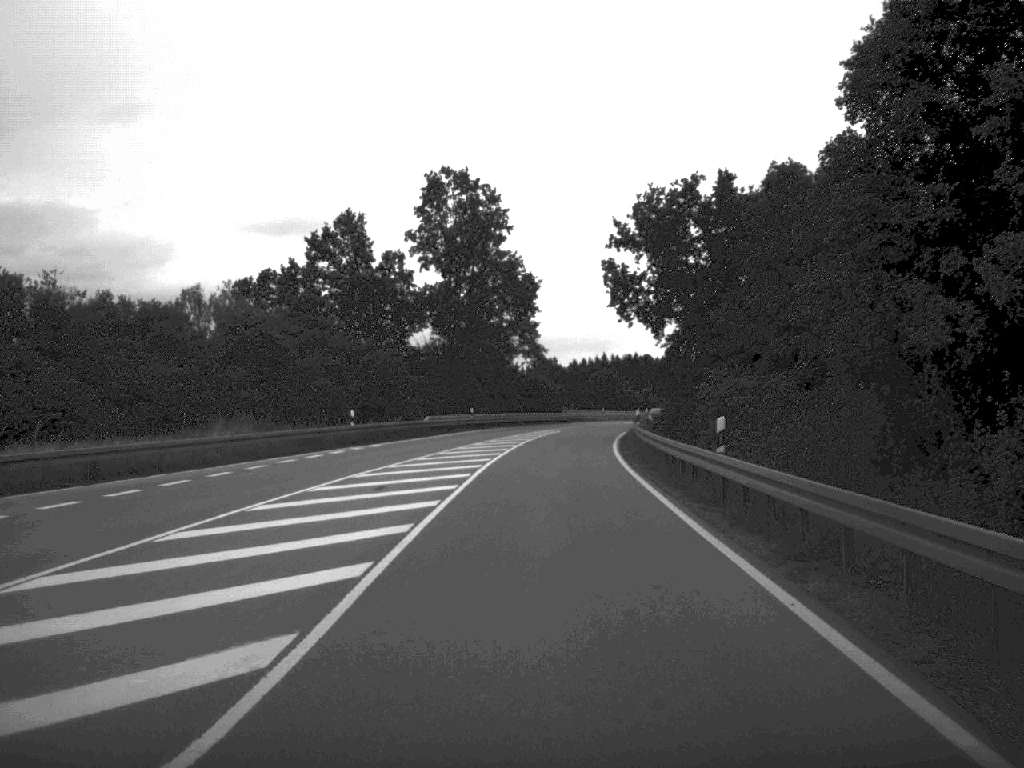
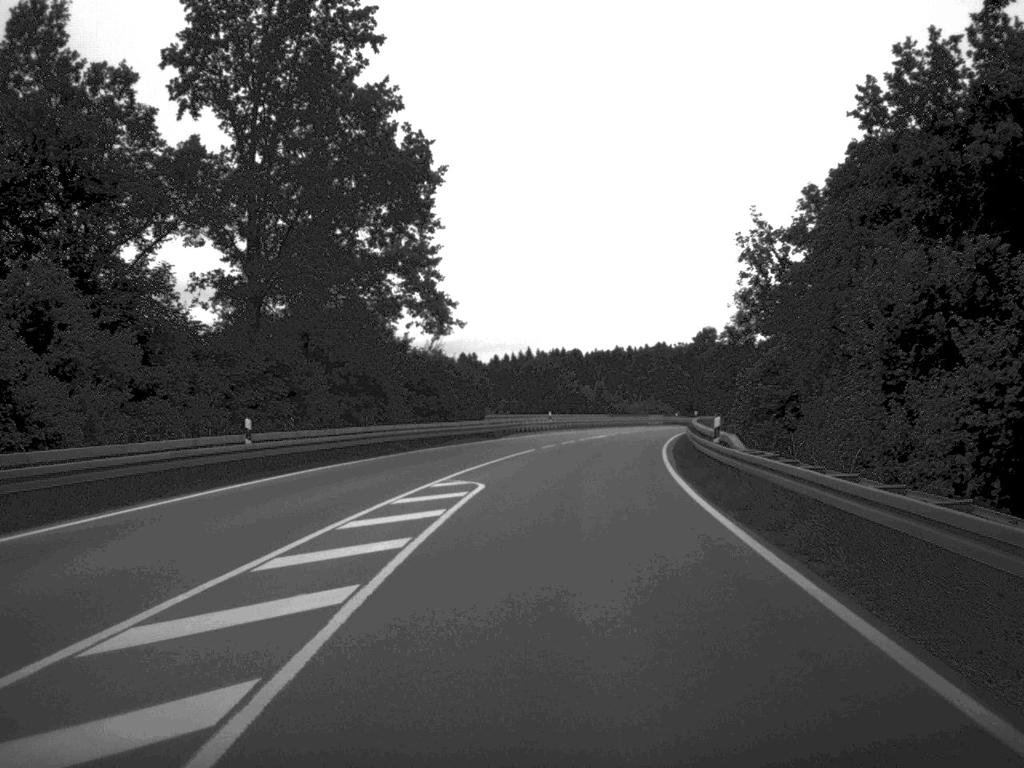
(+1.1, +47.4) m; +3°
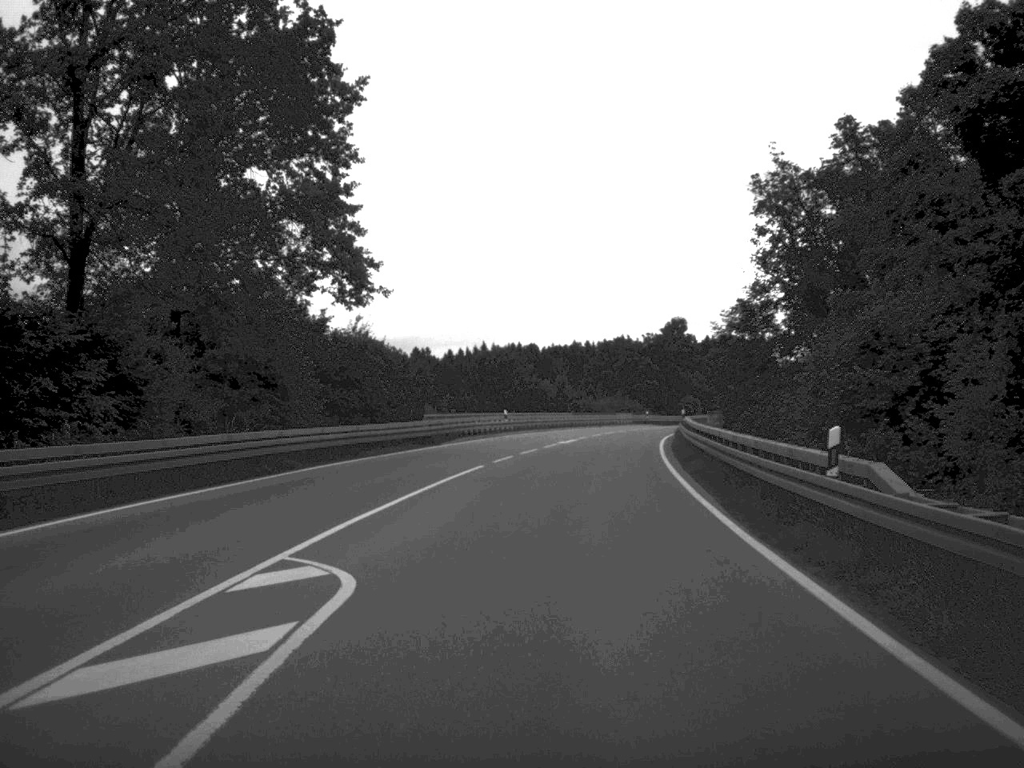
(+0.2, +13.8) m; +2°
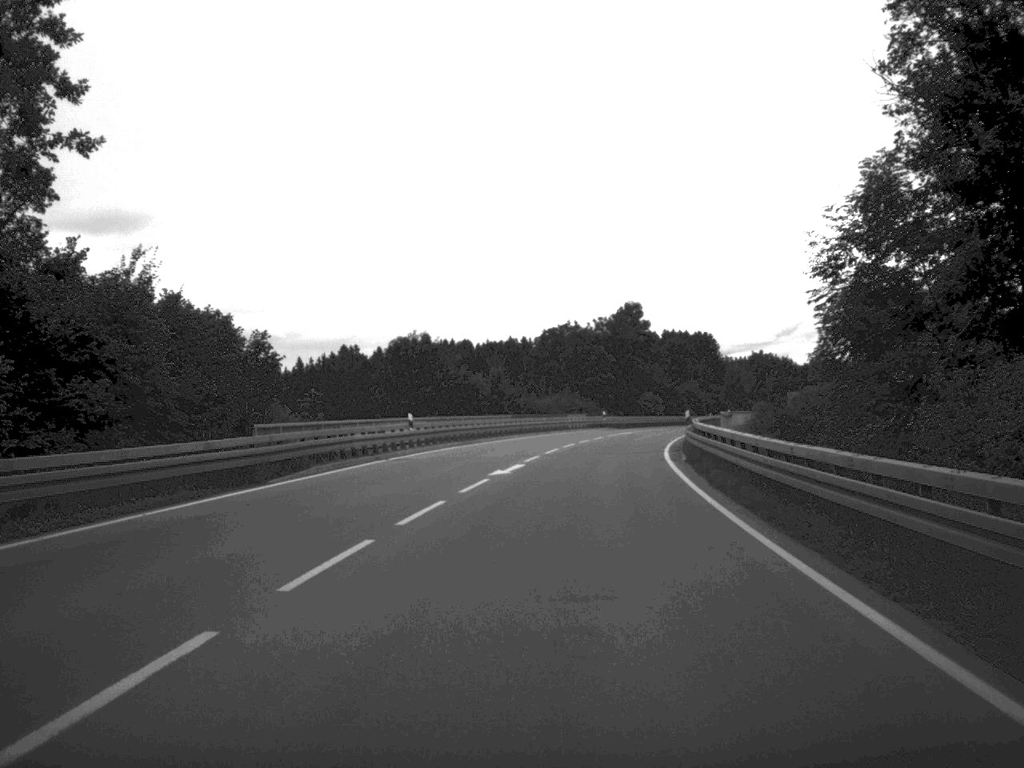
(+0.6, +22.9) m; +3°
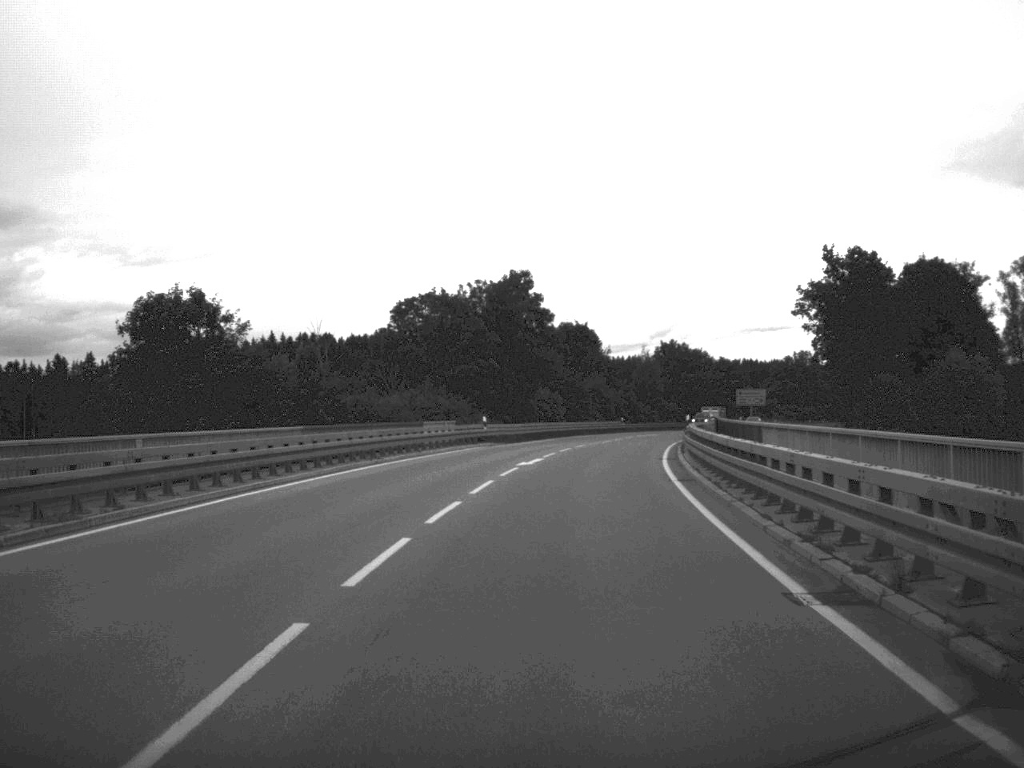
(+1.6, +34.9) m; +6°
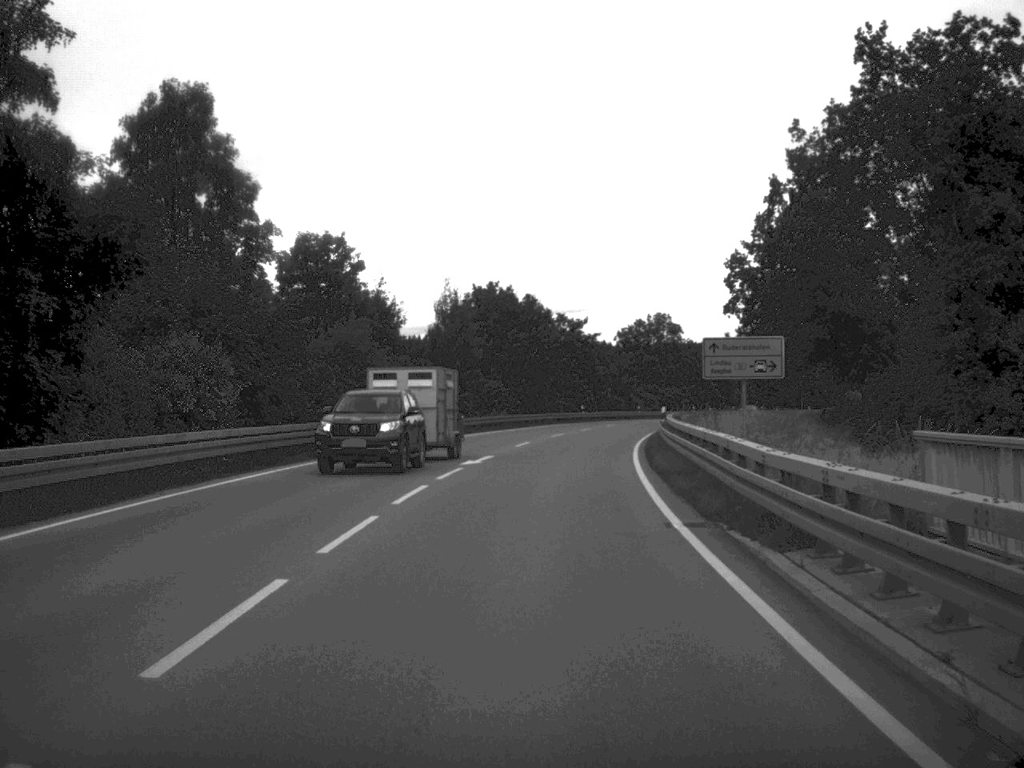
(+4.5, +56.5) m; +9°
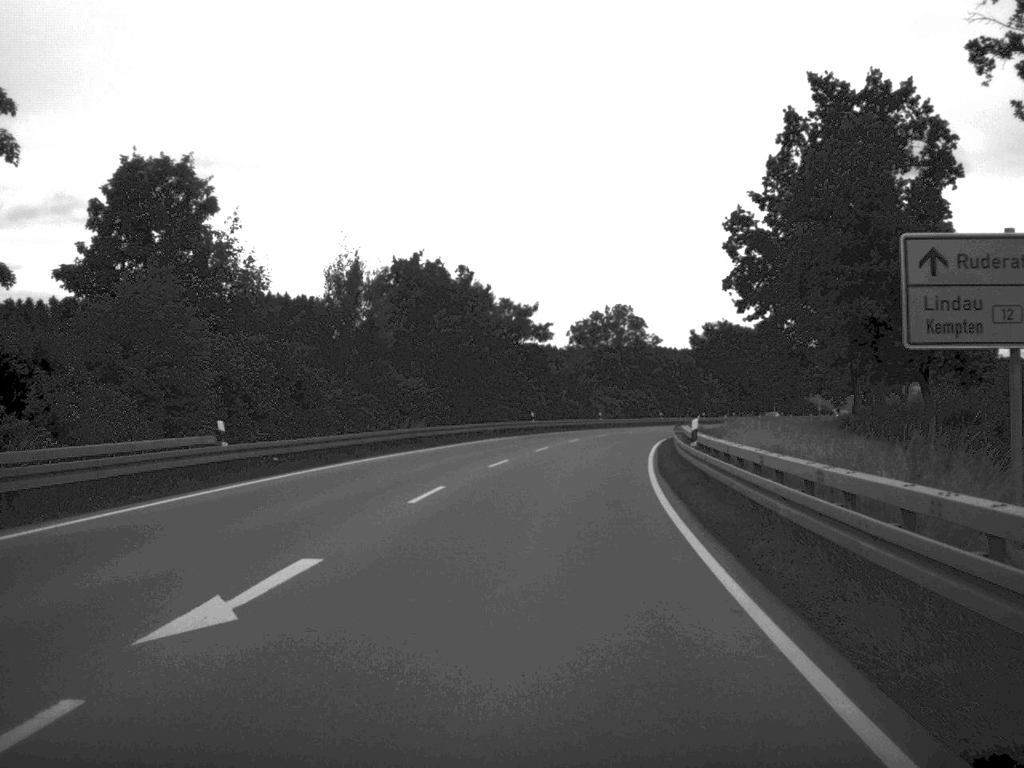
(+0.5, +22.2) m; +2°
